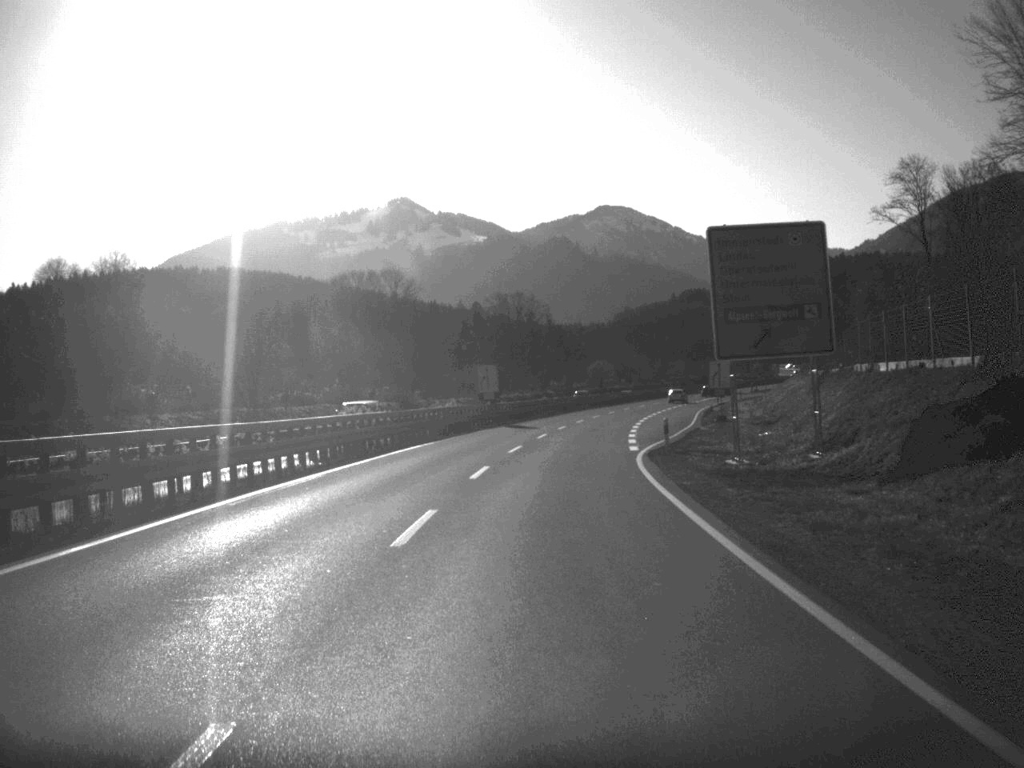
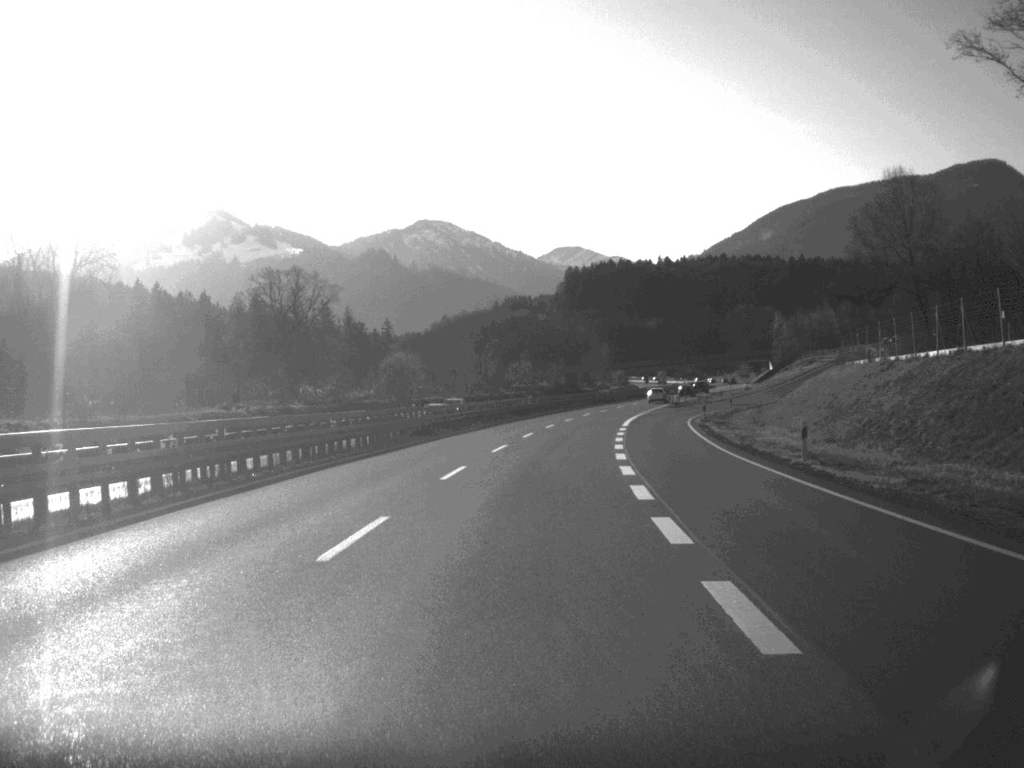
(+6.3, +84.0) m; +8°
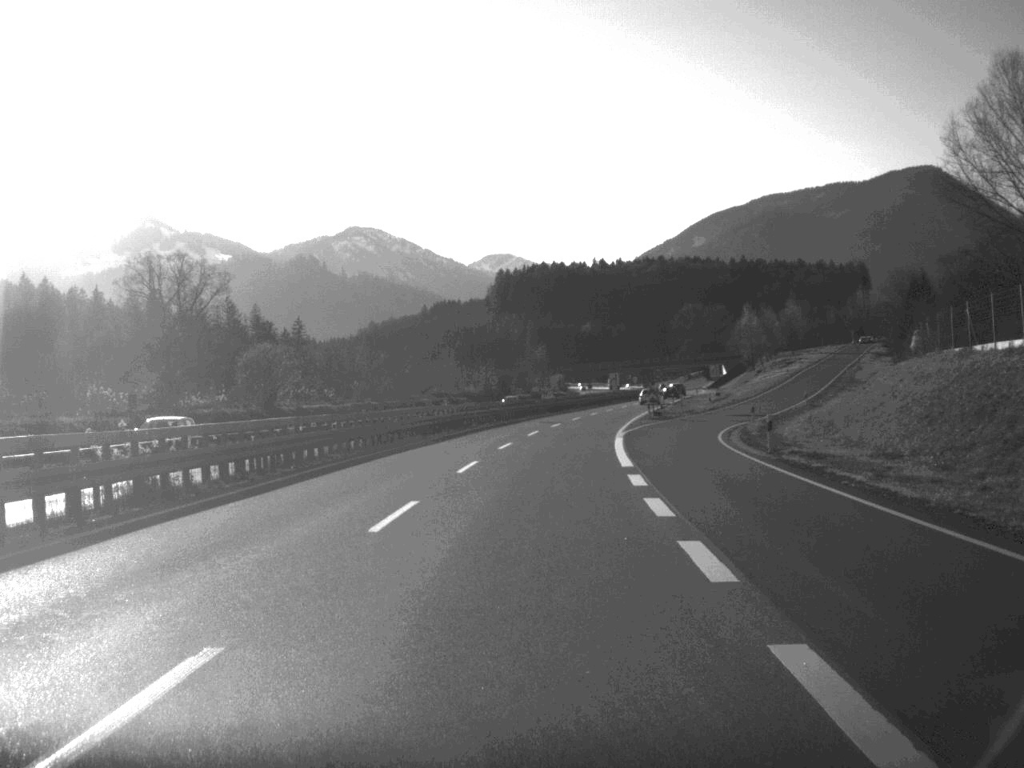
(+0.9, +32.9) m; +3°
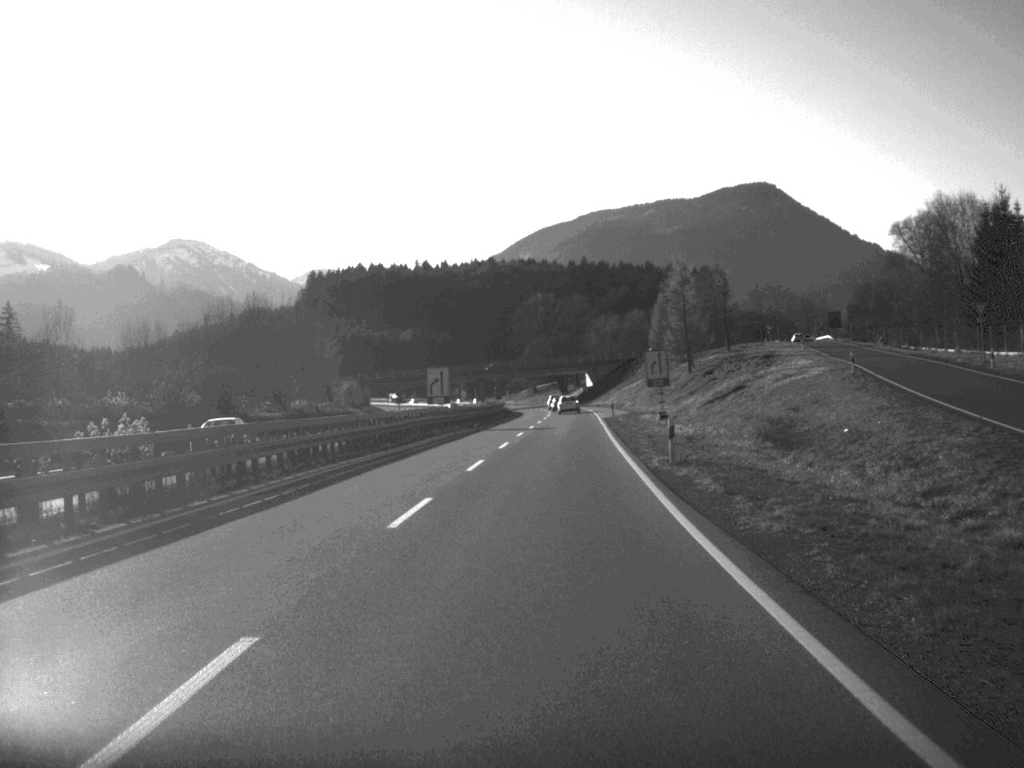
(+5.6, +81.9) m; +8°
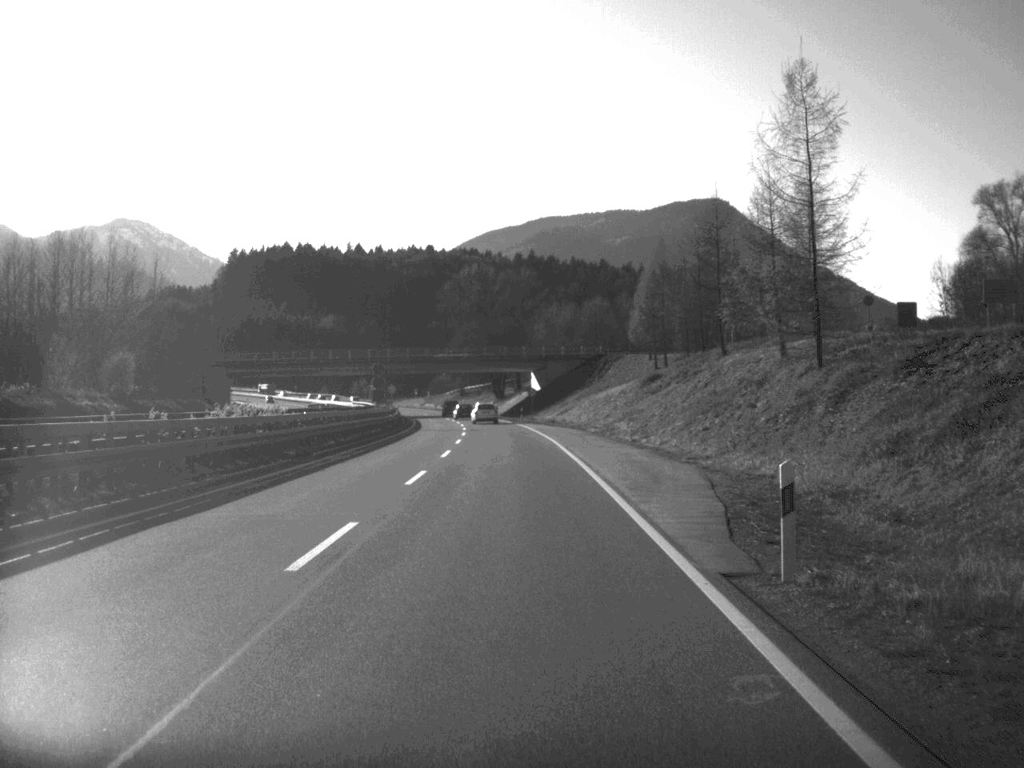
(+2.1, +63.2) m; +3°
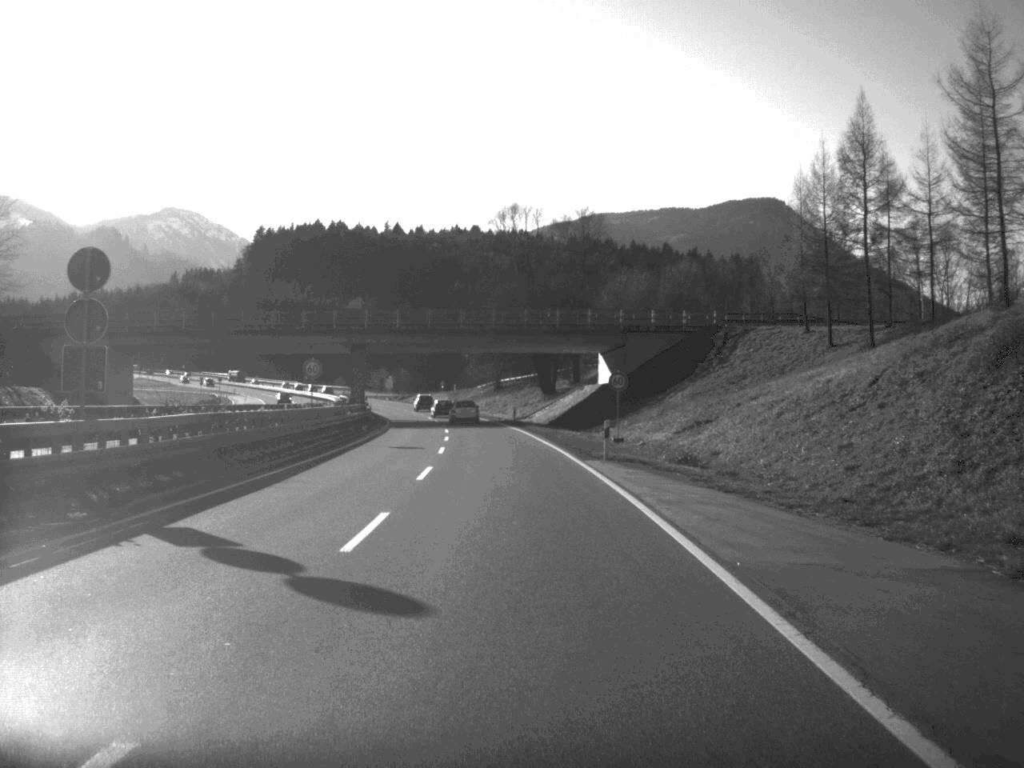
(-1.1, +58.3) m; -2°
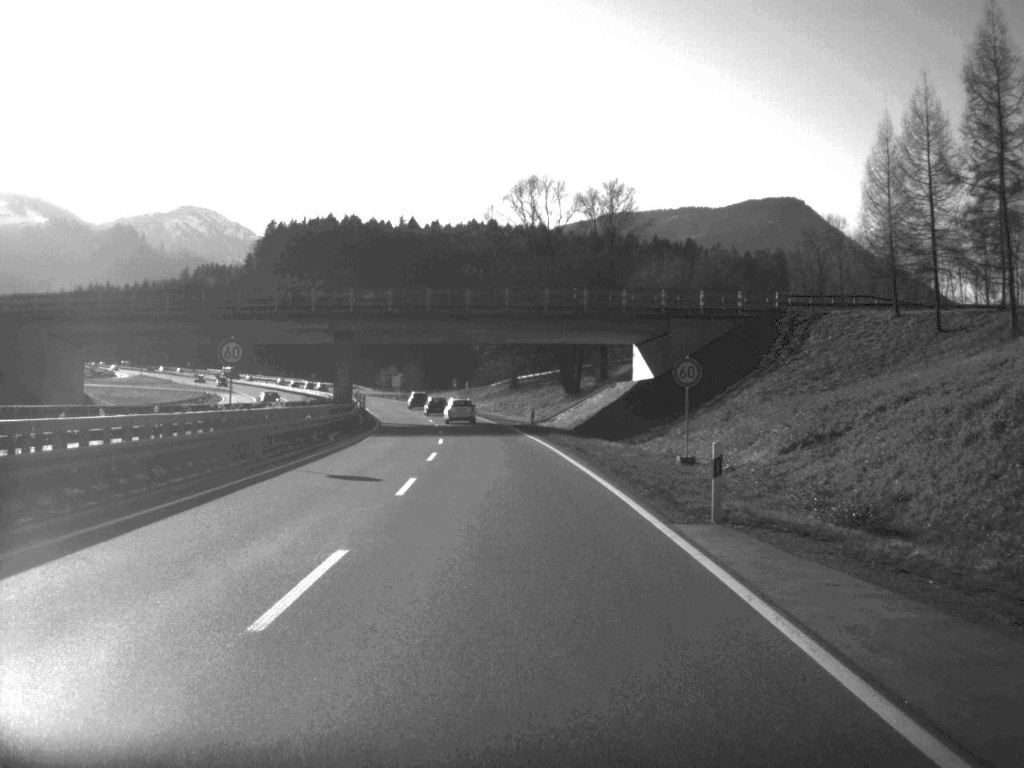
(-0.1, +16.4) m; -1°
